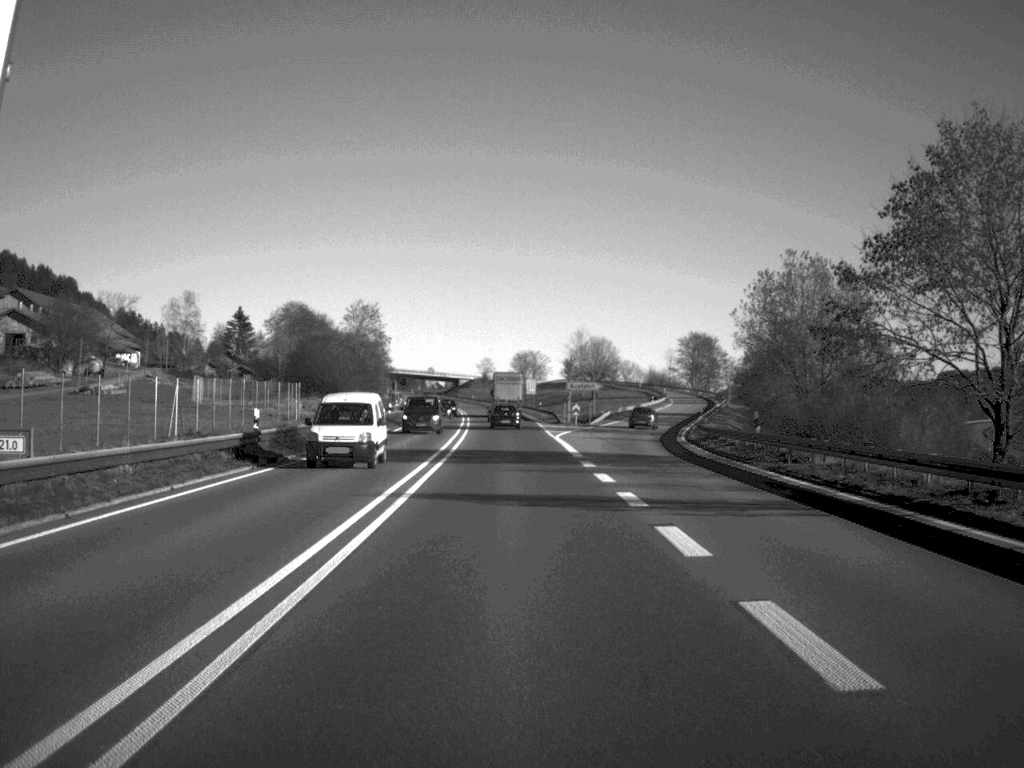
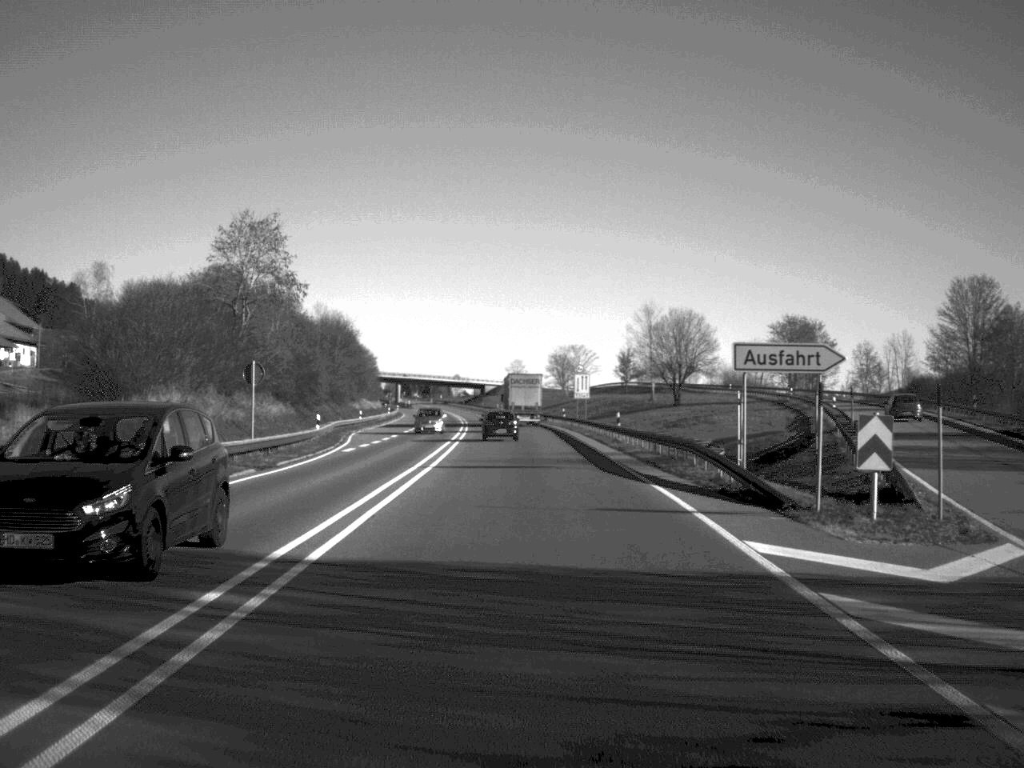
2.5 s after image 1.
(-1.0, +67.2) m; -2°
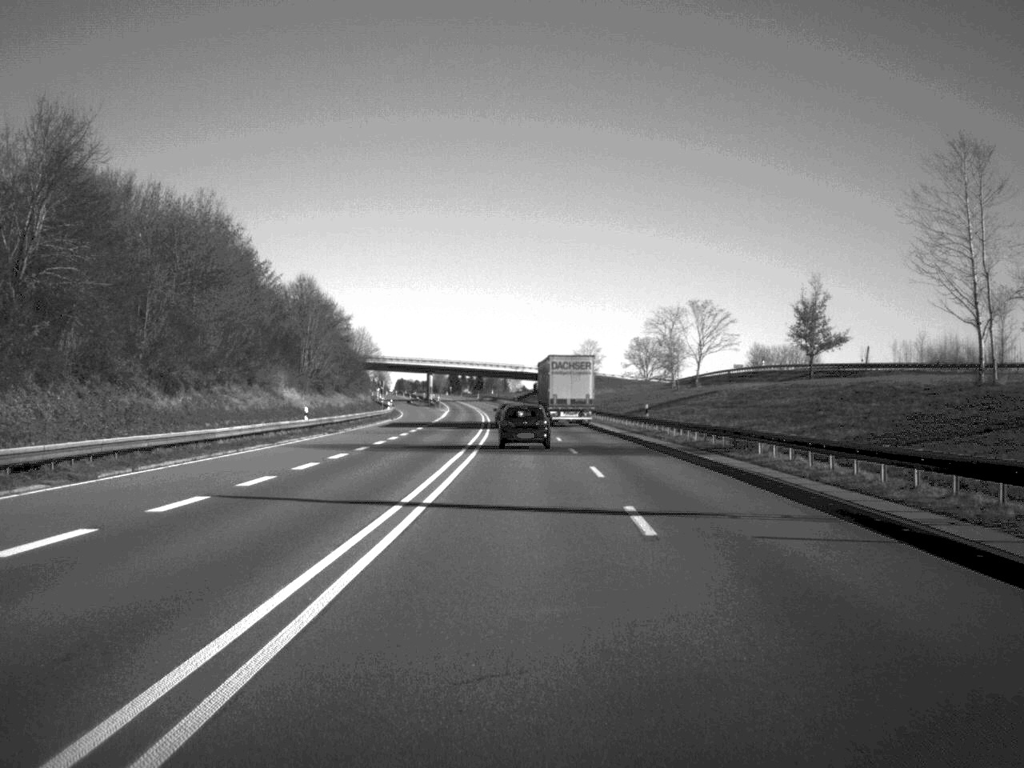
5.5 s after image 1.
(-2.5, +89.1) m; -3°
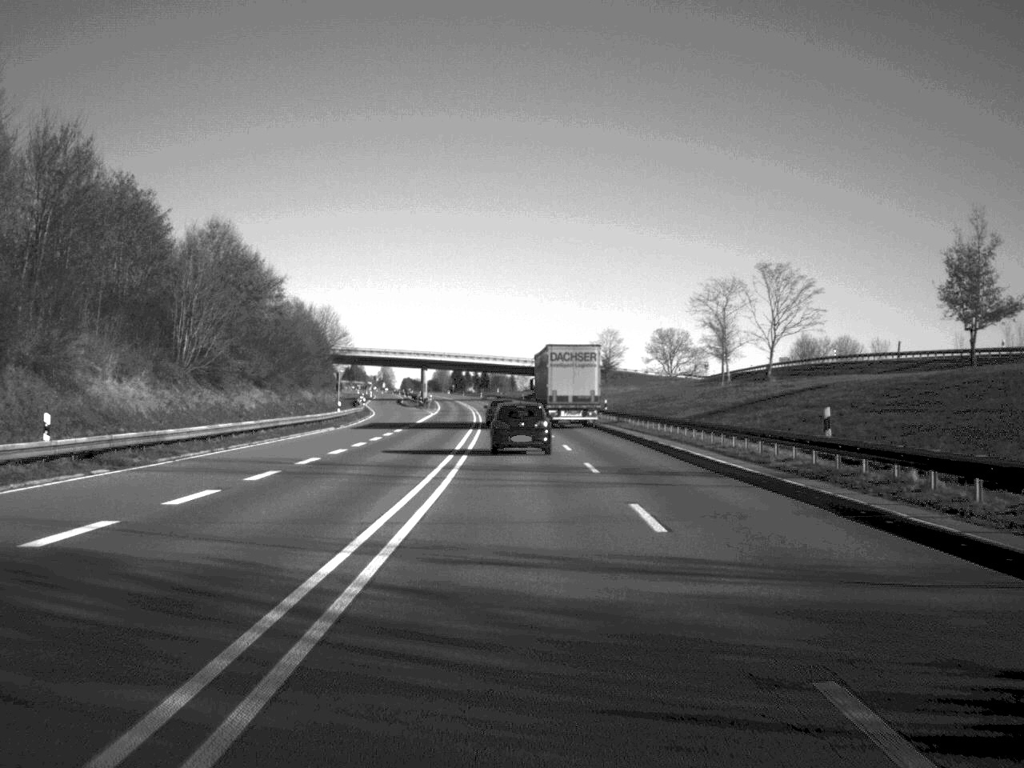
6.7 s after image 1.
(-0.1, +35.0) m; 0°
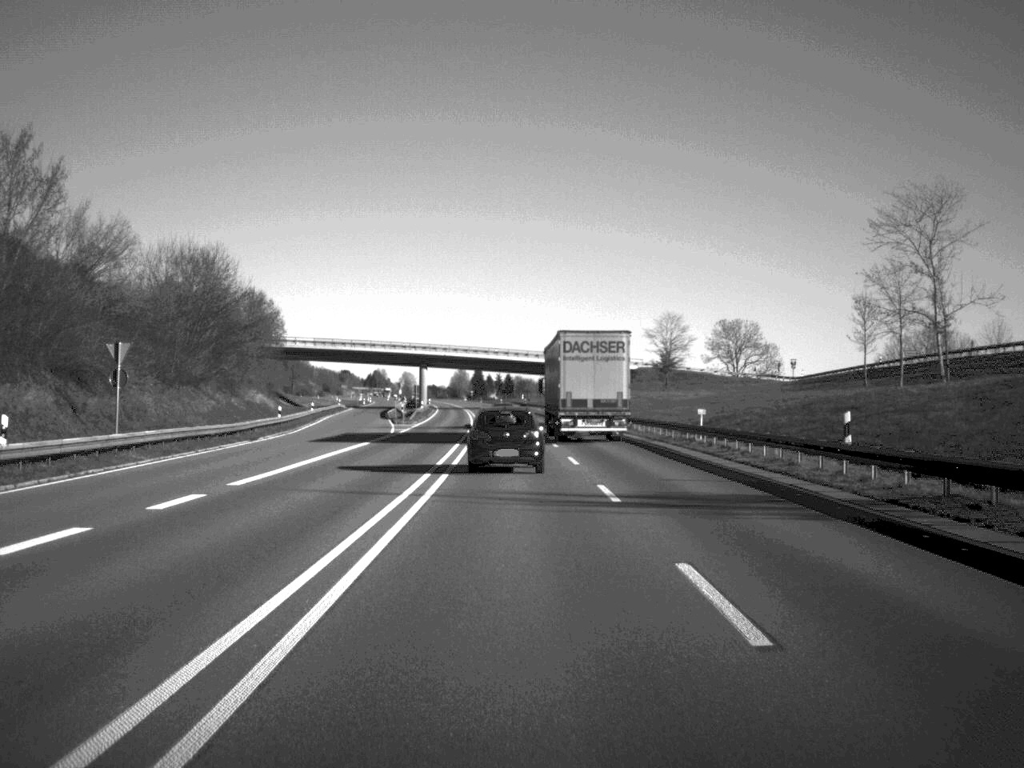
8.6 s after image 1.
(-0.6, +54.6) m; -1°
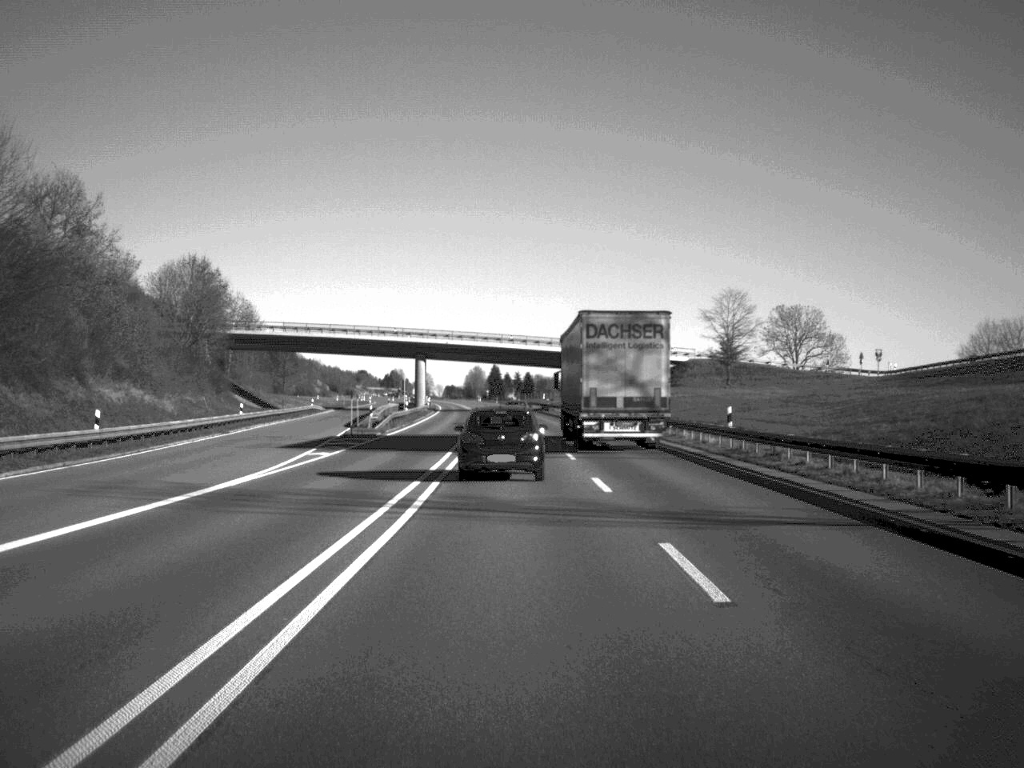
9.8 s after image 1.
(-0.3, +34.1) m; -1°
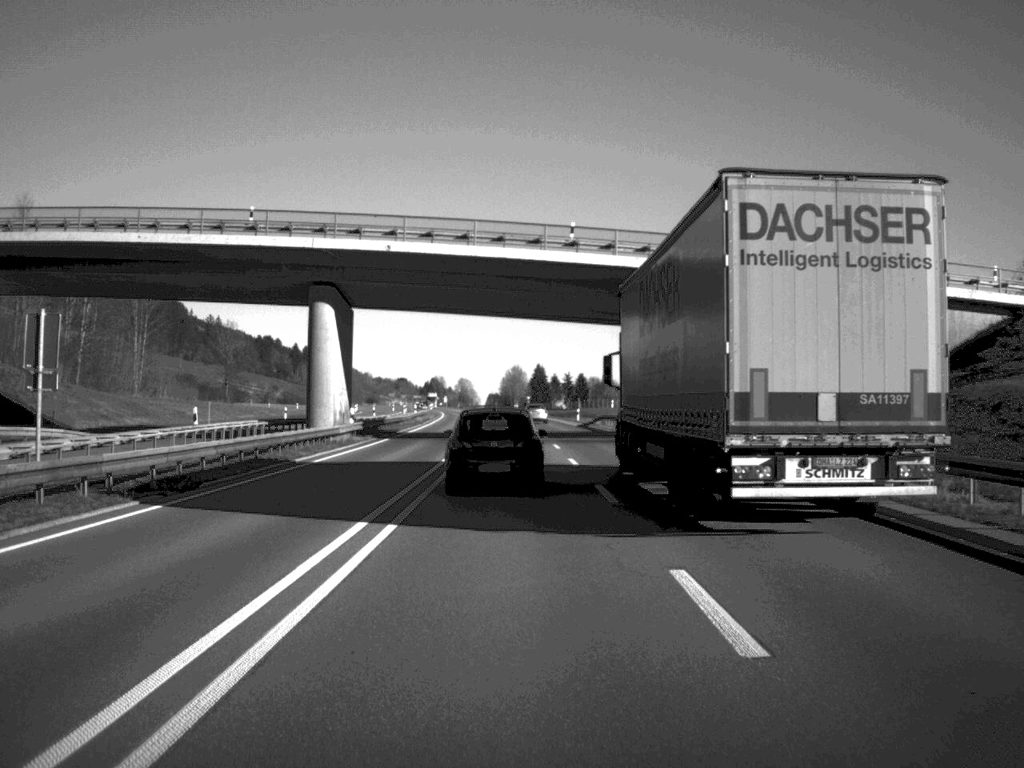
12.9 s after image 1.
(-1.5, +85.7) m; -2°
